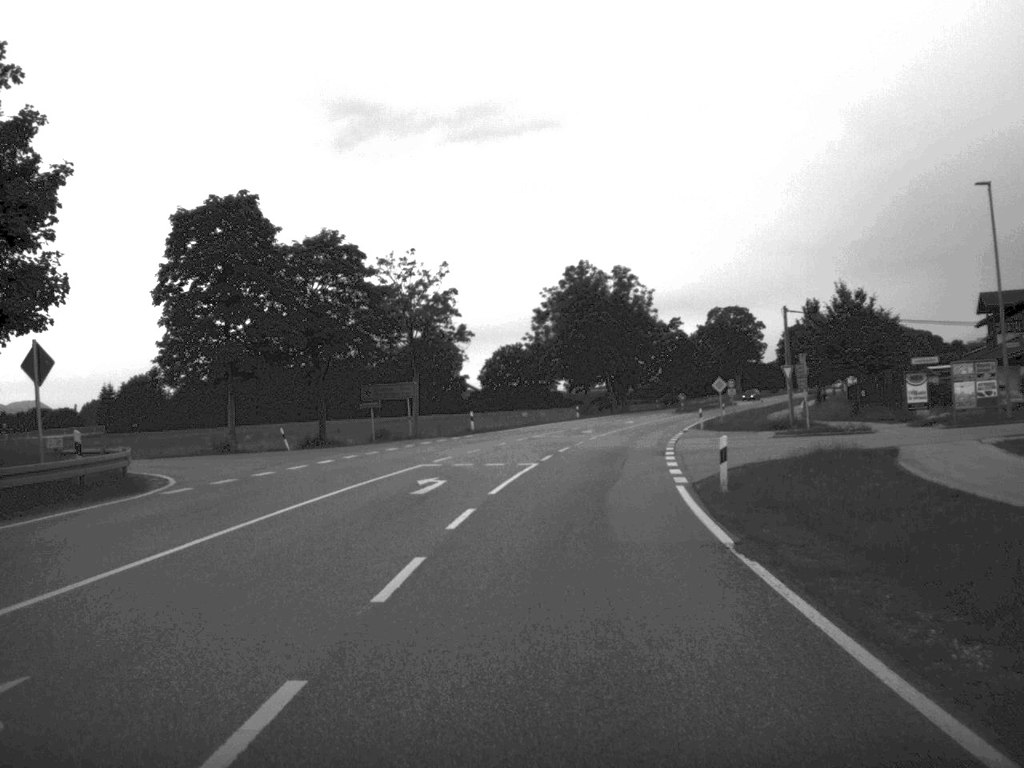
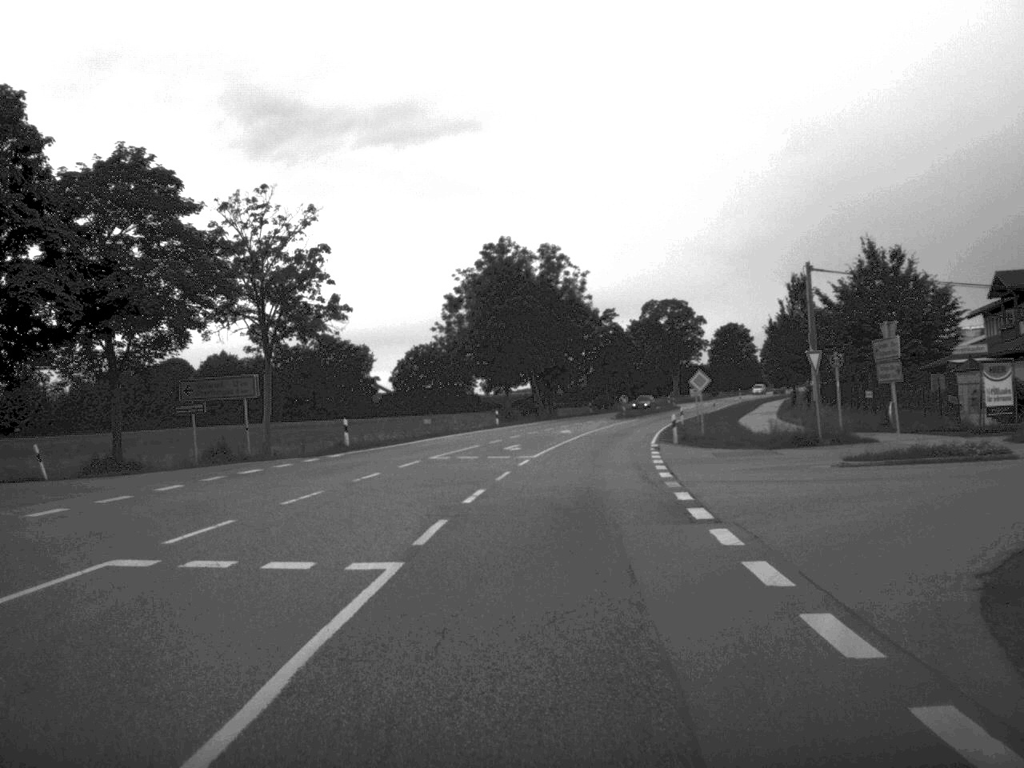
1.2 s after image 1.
(+0.6, +19.7) m; +4°
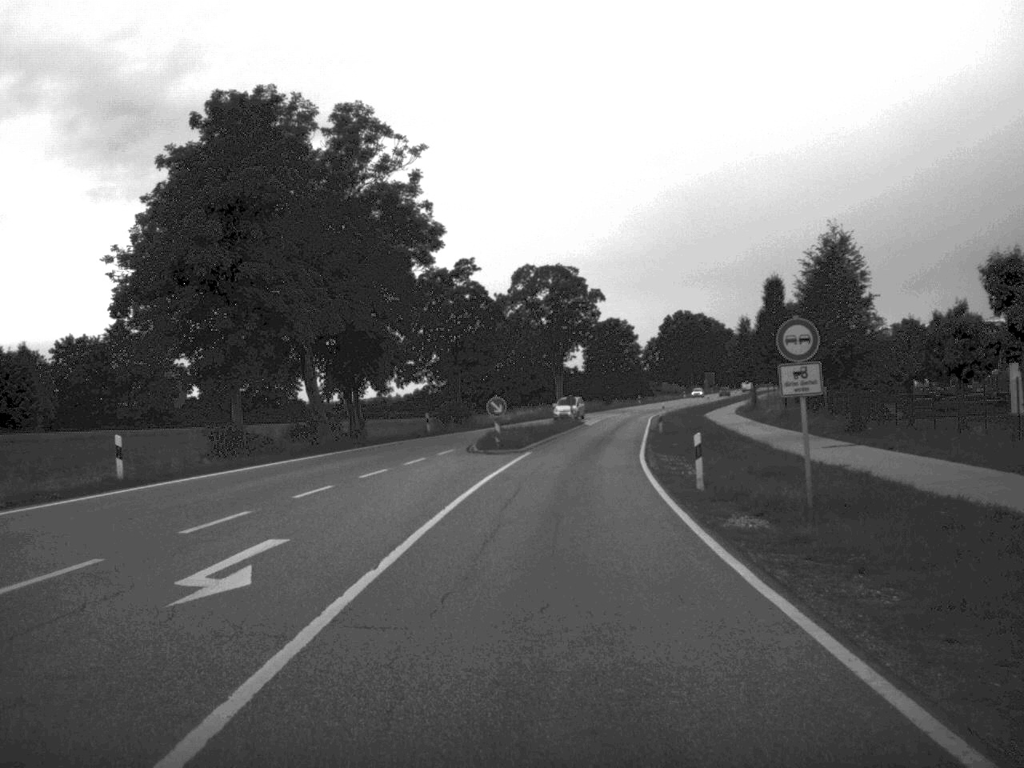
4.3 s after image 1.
(+3.1, +51.7) m; +6°
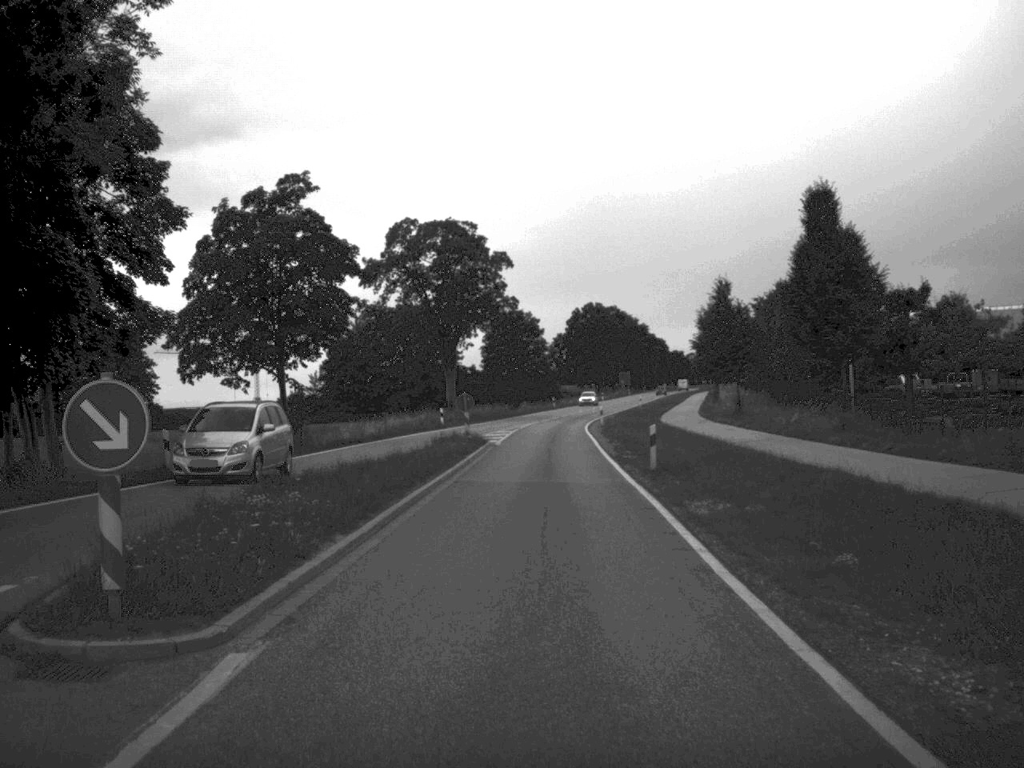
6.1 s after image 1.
(+1.1, +31.0) m; +4°
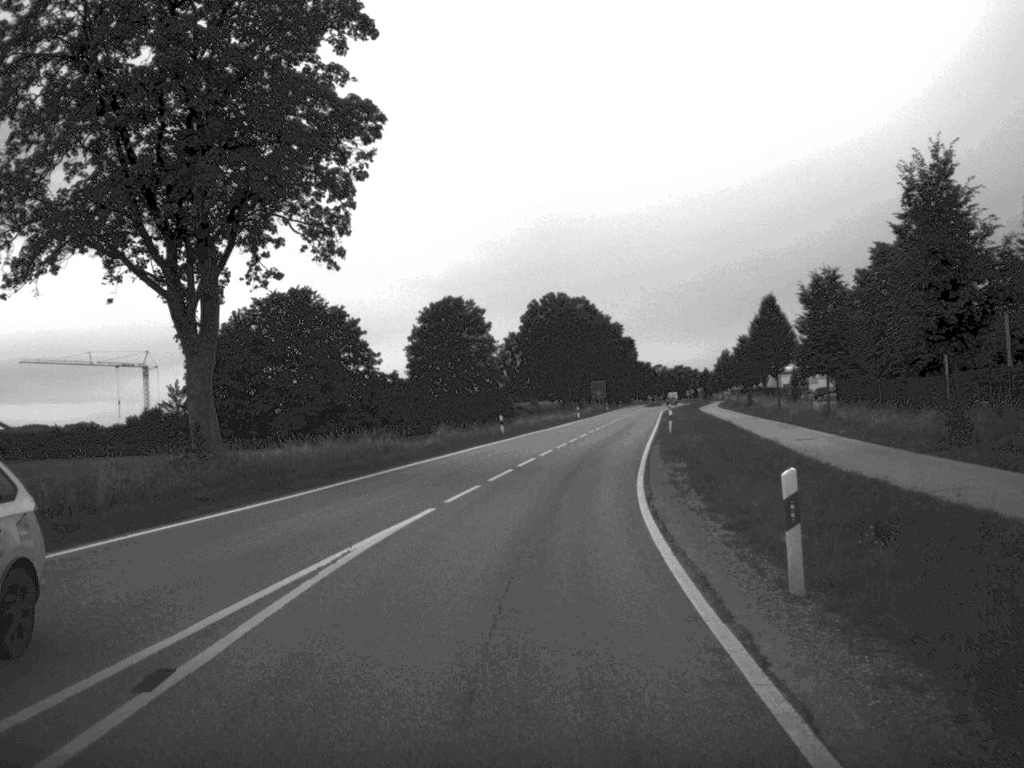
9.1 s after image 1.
(+1.3, +57.0) m; +2°
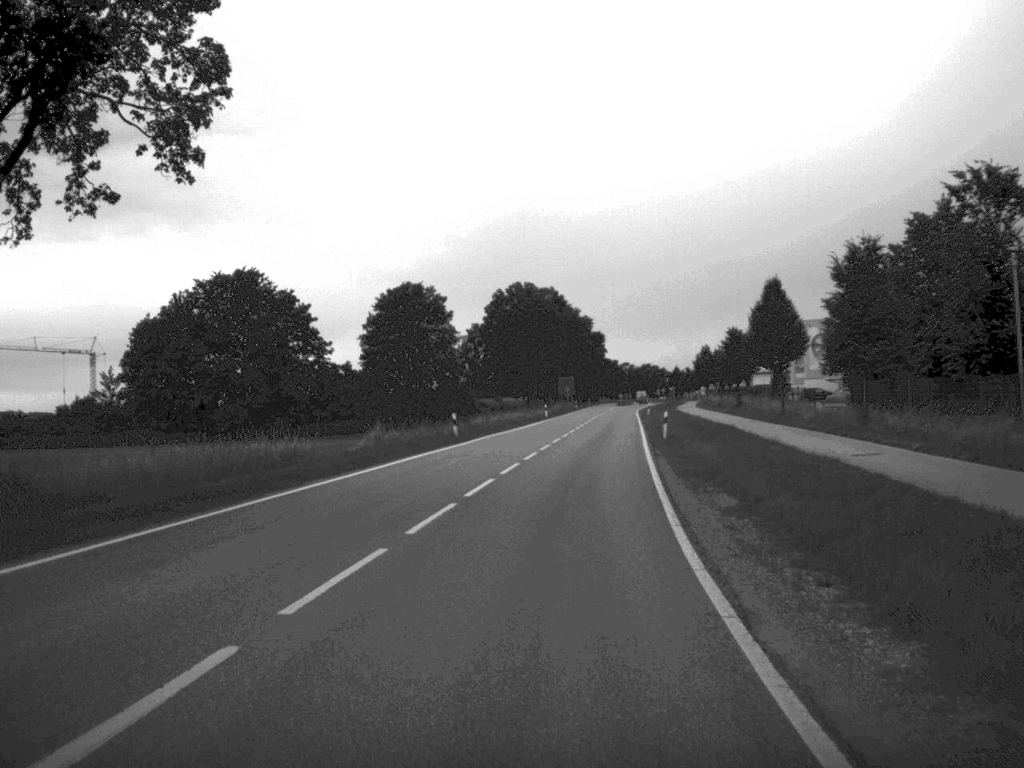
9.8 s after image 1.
(+0.1, +11.9) m; +2°
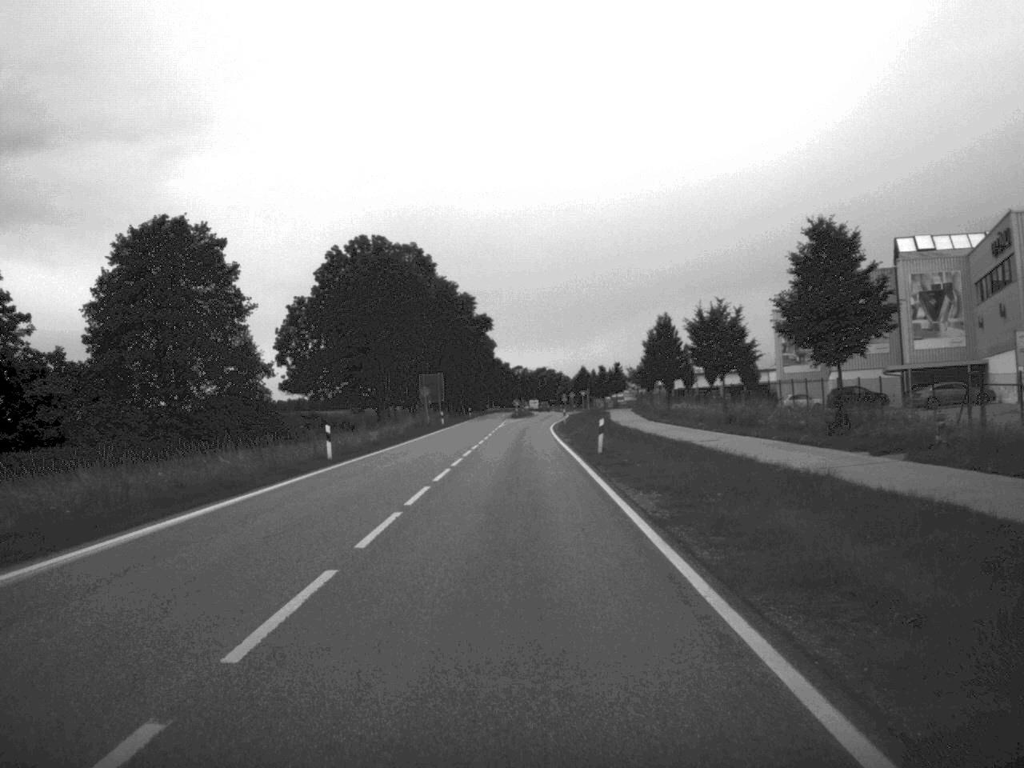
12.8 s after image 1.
(+3.8, +60.5) m; +5°
